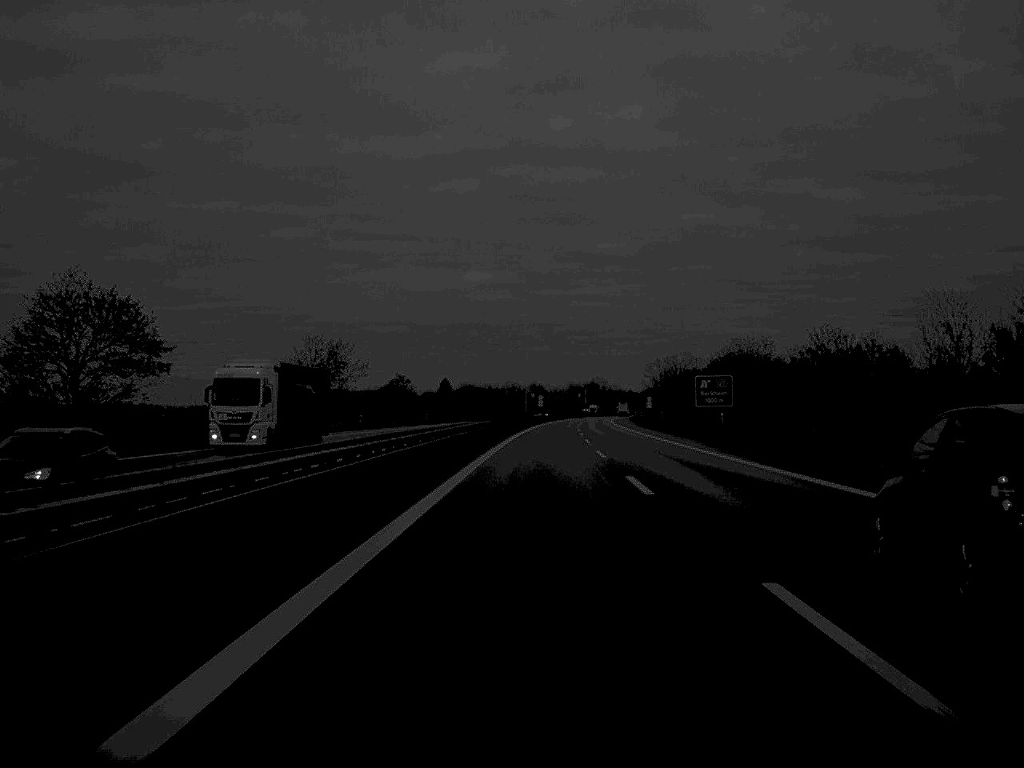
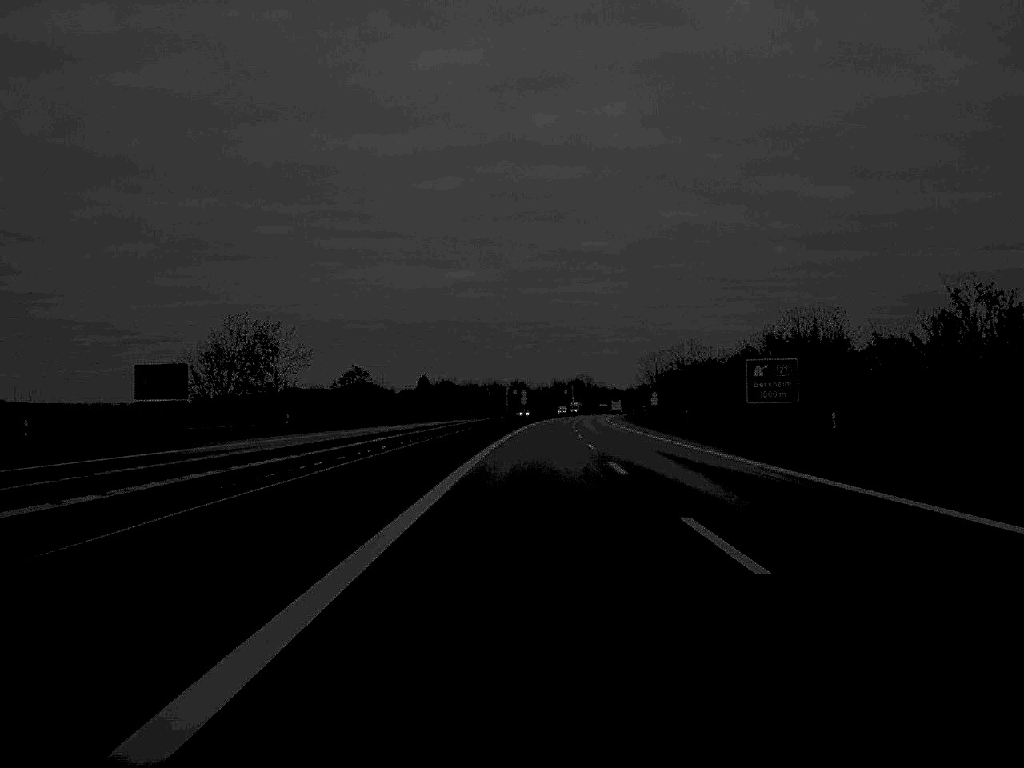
(+0.2, +29.9) m; +1°
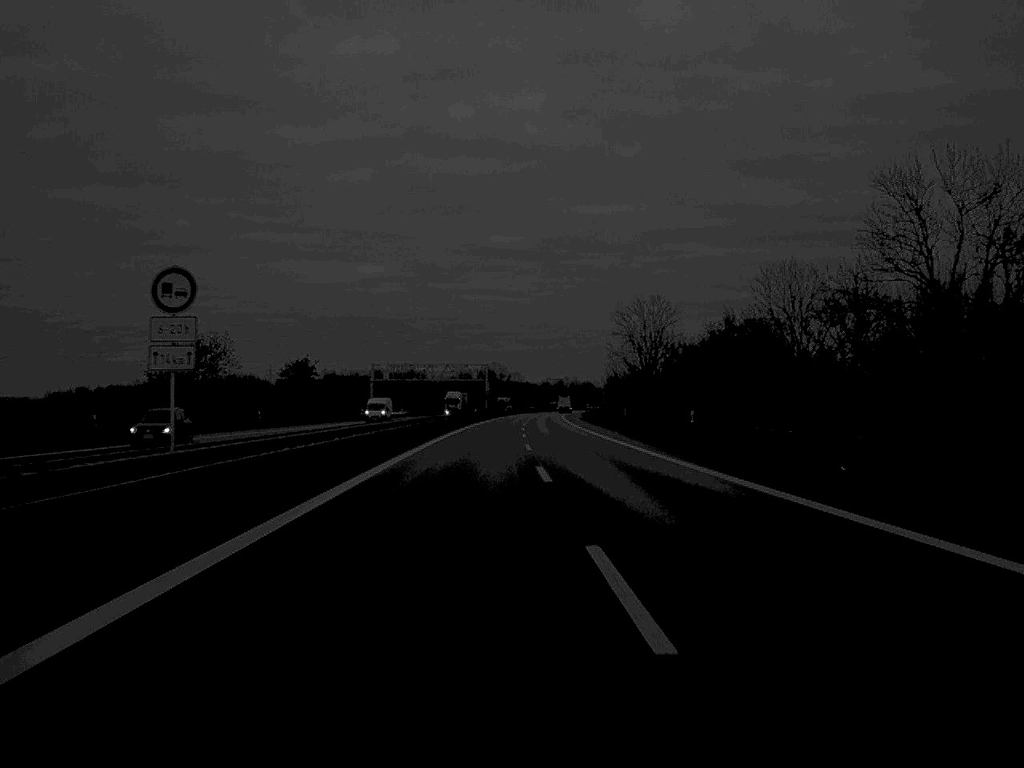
(+3.9, +130.3) m; +4°
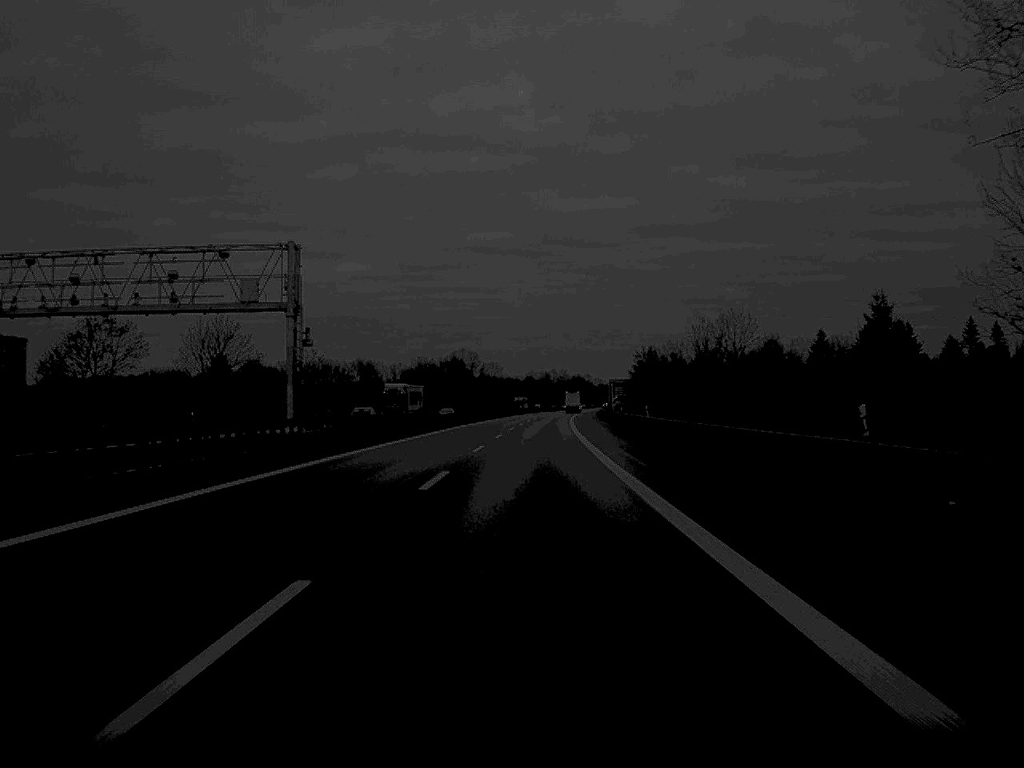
(+1.9, +130.1) m; +1°
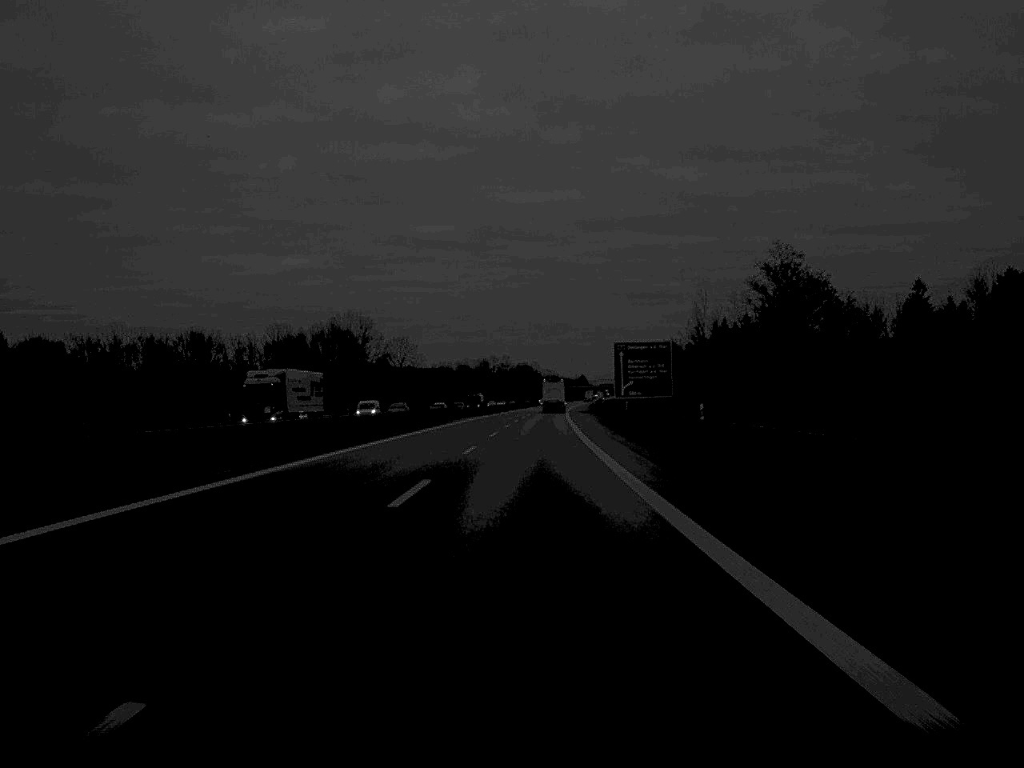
(+4.3, +168.5) m; +2°
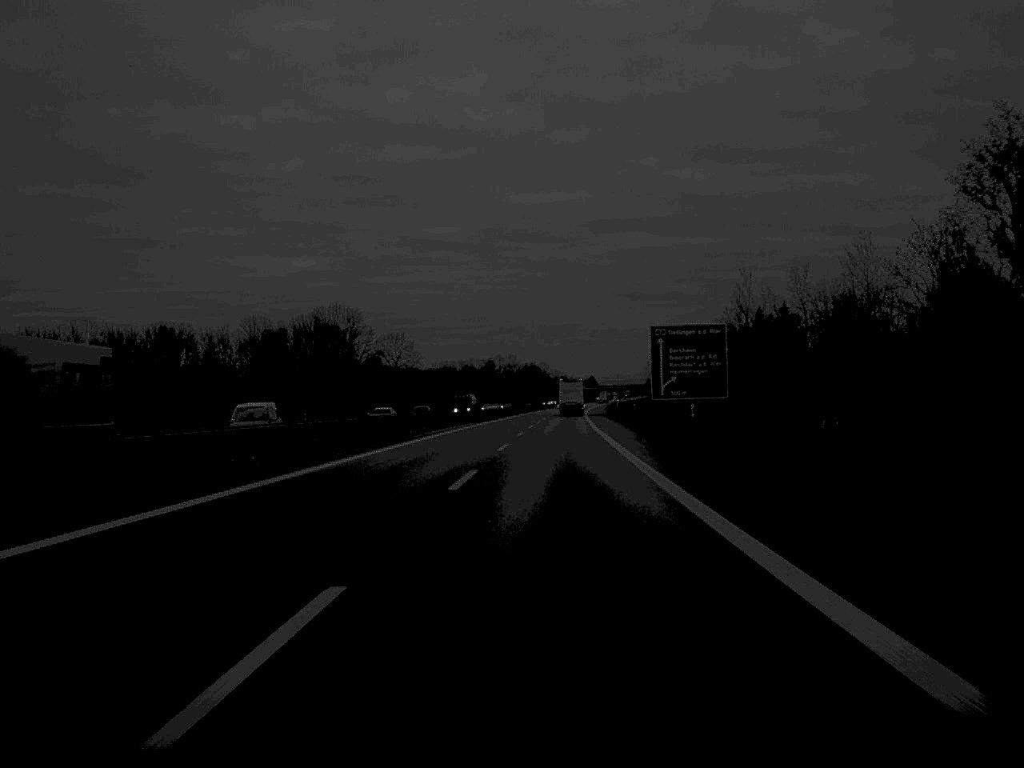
(-0.1, +31.1) m; 0°
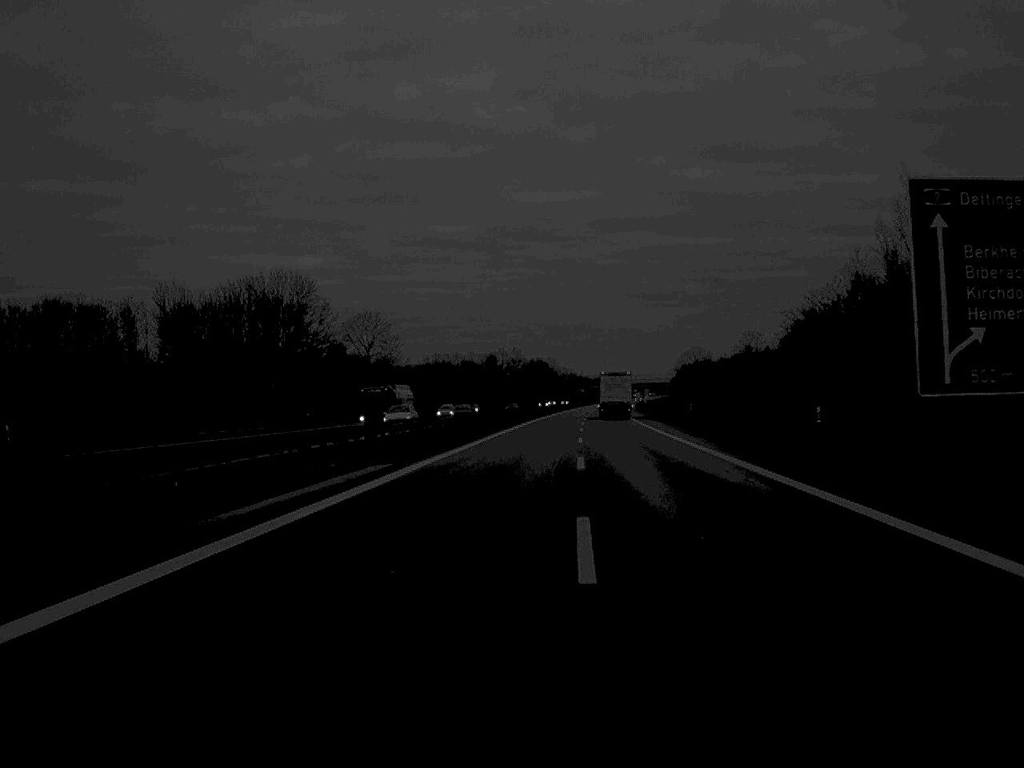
(-0.3, +66.6) m; 0°
